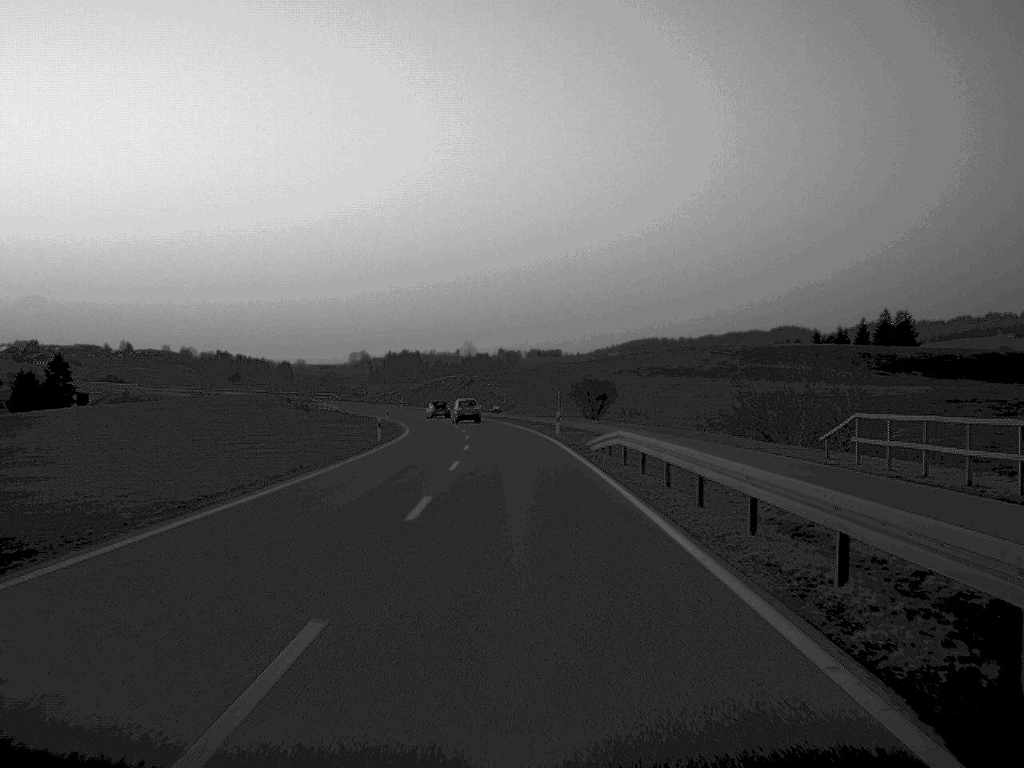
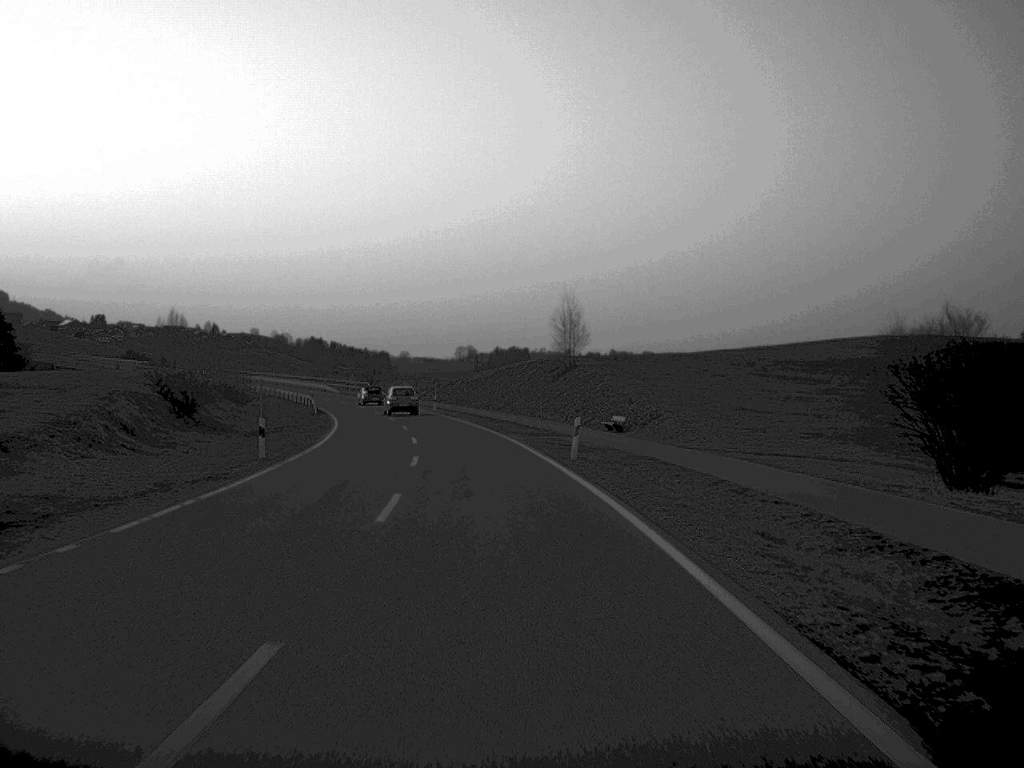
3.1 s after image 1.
(-2.2, +73.8) m; -5°
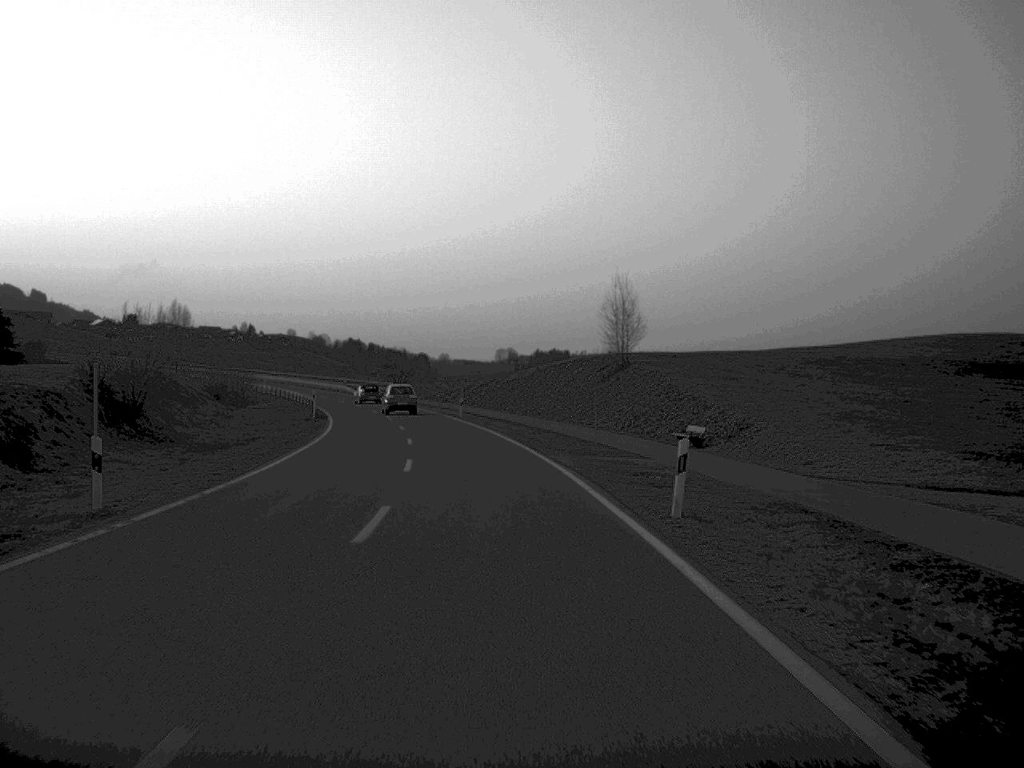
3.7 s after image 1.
(-0.2, +14.6) m; -2°
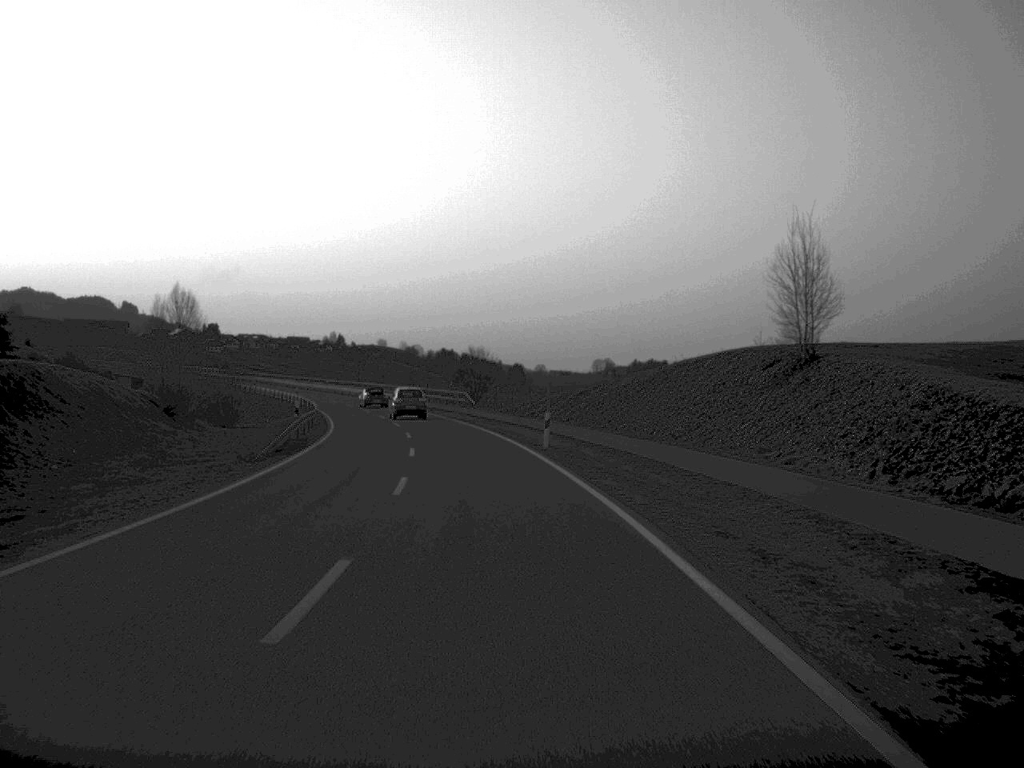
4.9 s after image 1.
(-1.1, +30.0) m; -4°
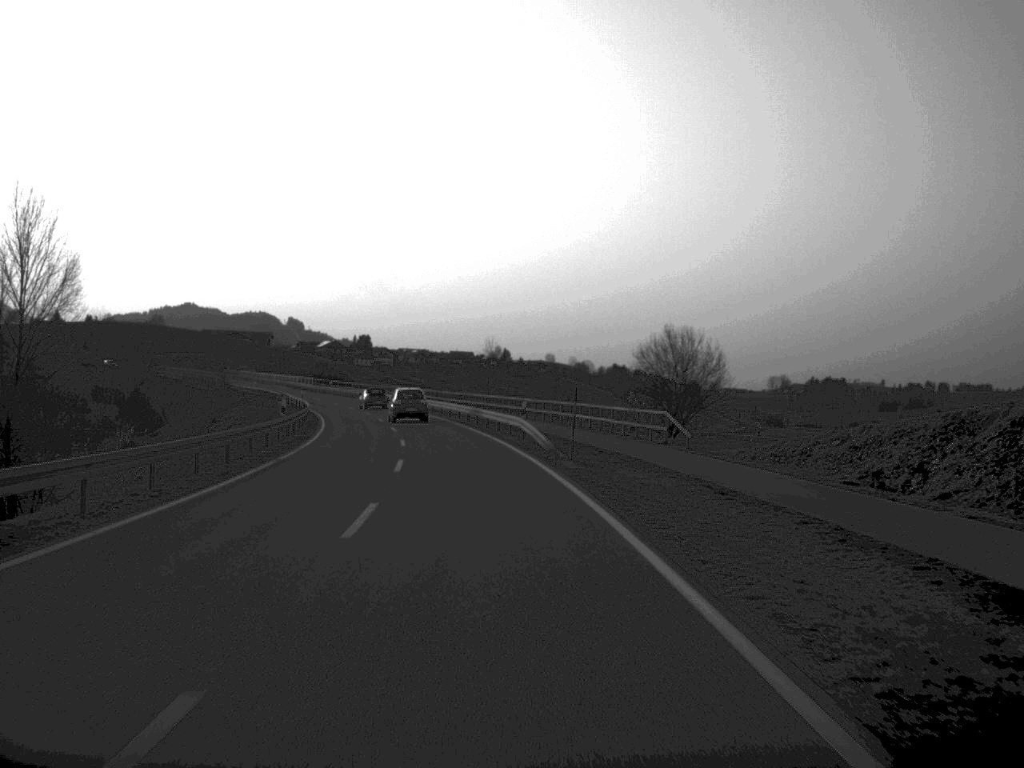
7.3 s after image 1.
(-3.4, +54.5) m; -8°
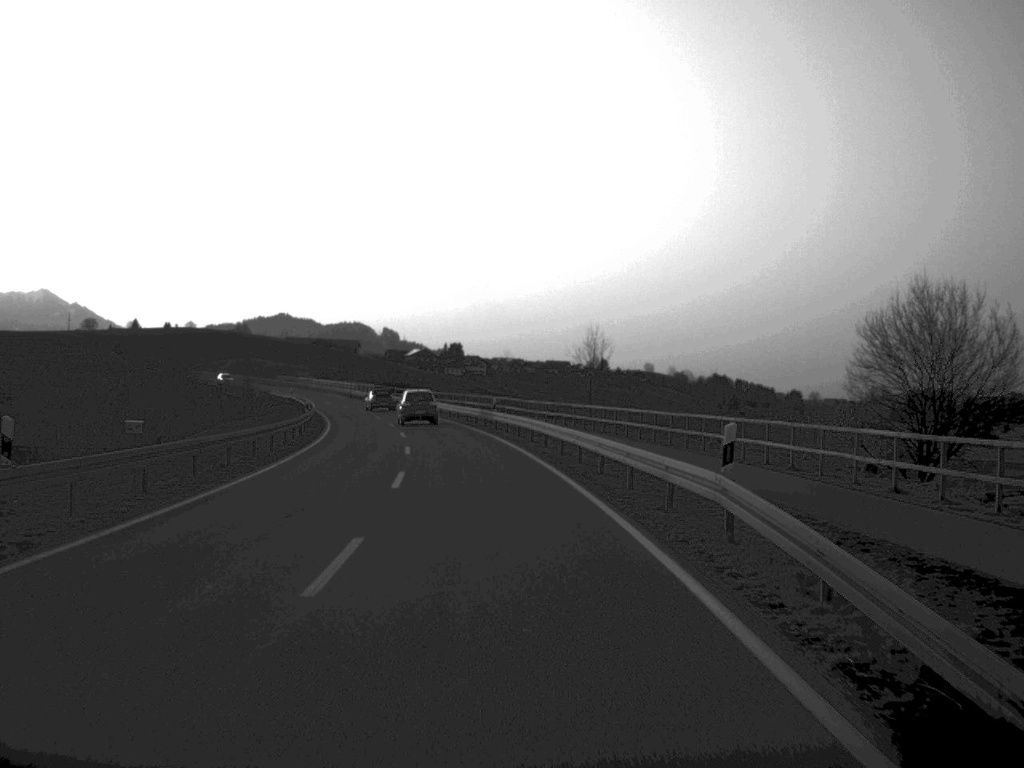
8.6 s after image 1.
(-1.1, +28.8) m; -4°
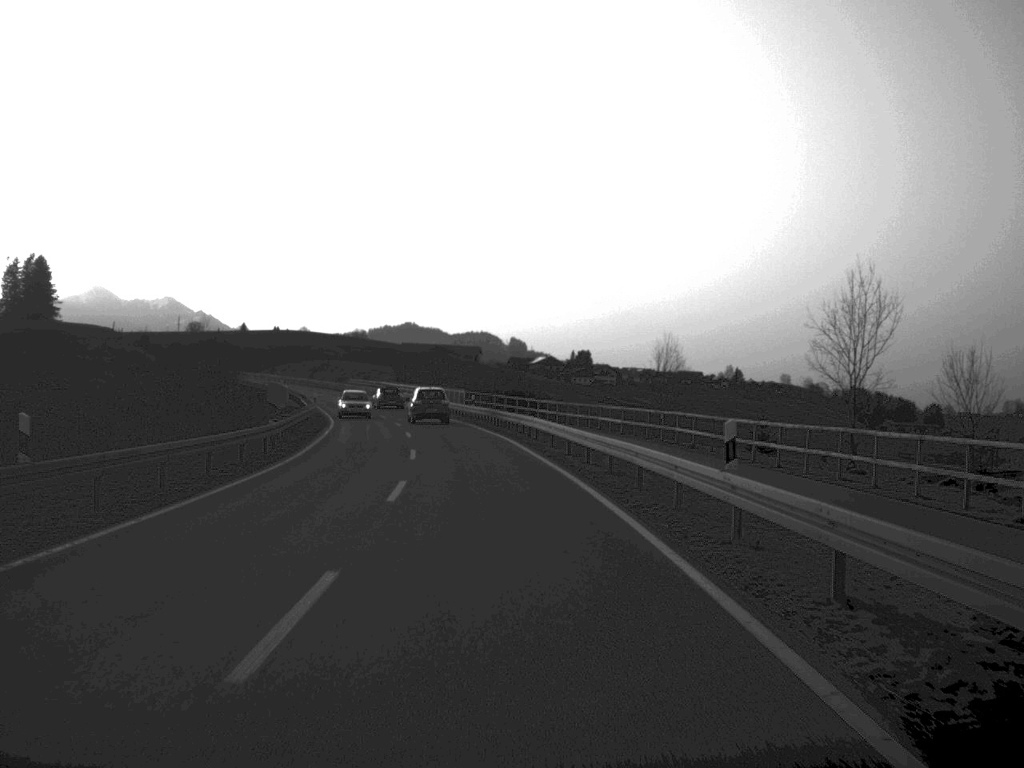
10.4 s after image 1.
(-2.0, +39.7) m; -6°
